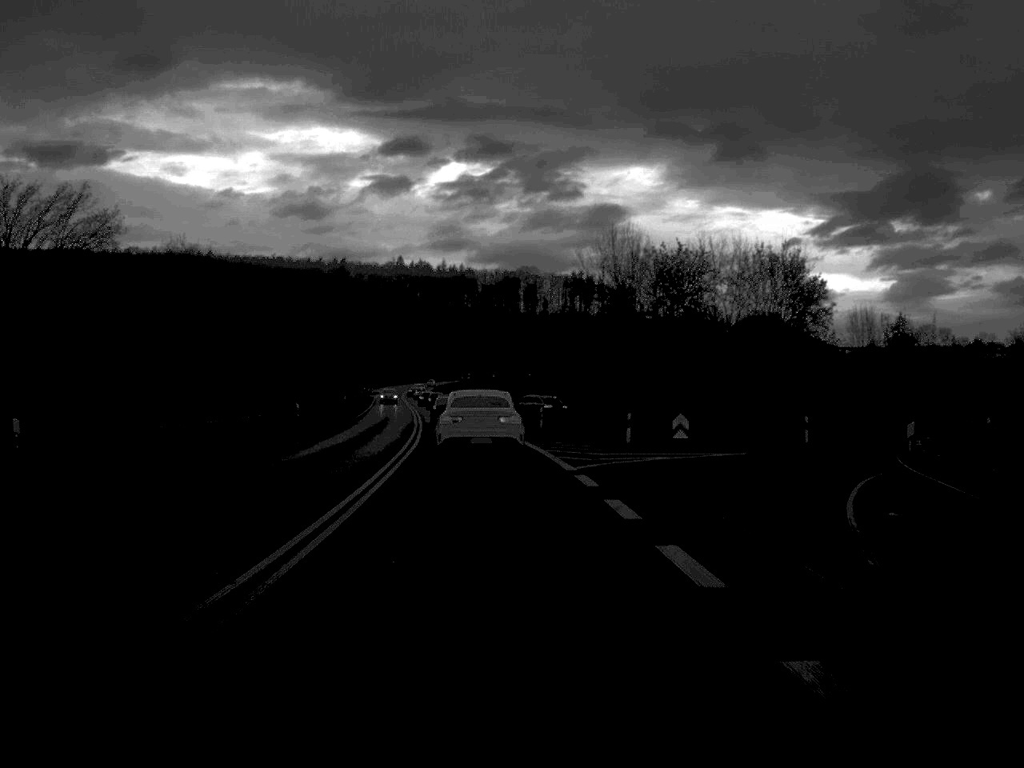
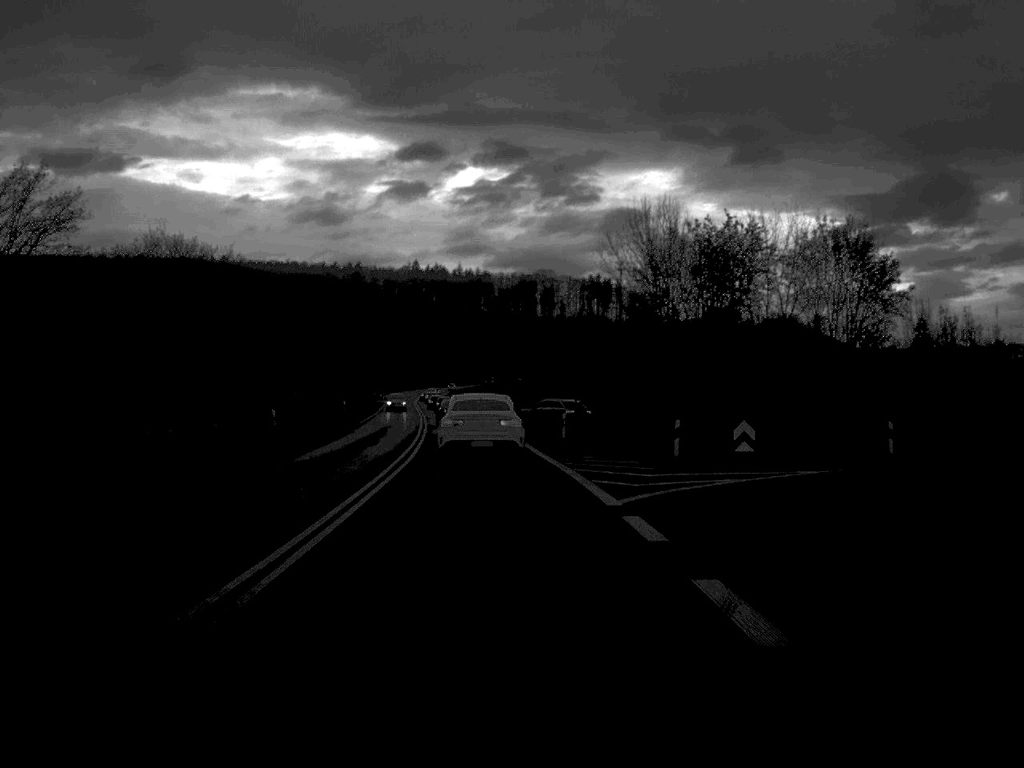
(-0.1, +8.5) m; -1°
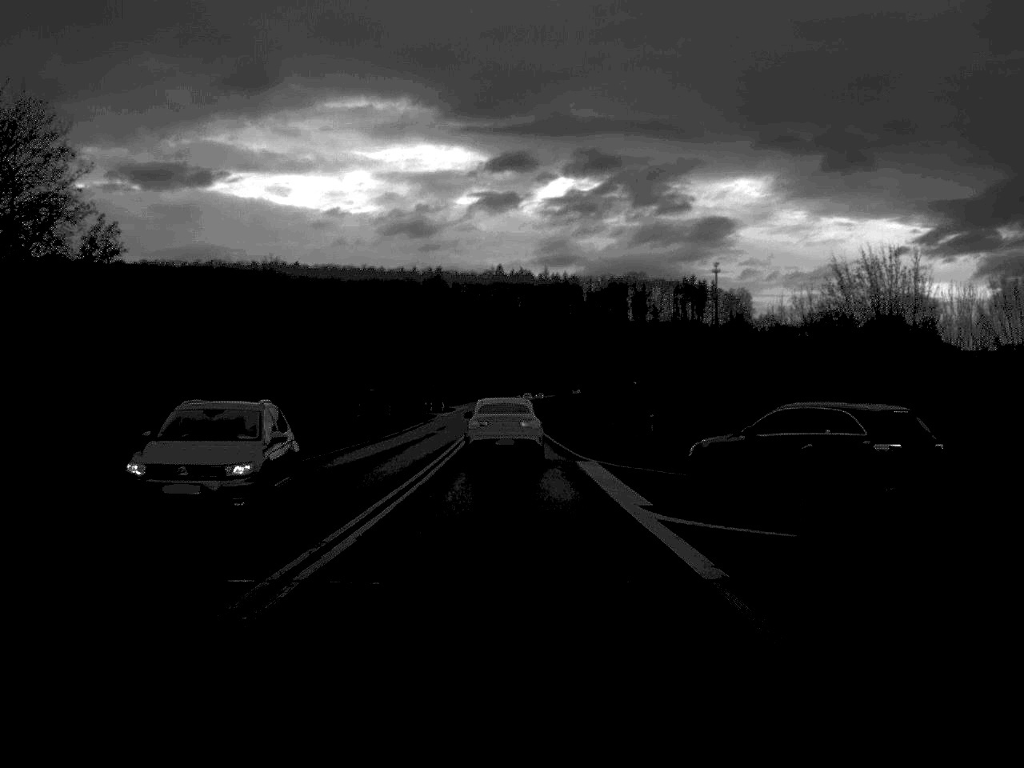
(-1.6, +46.6) m; -4°
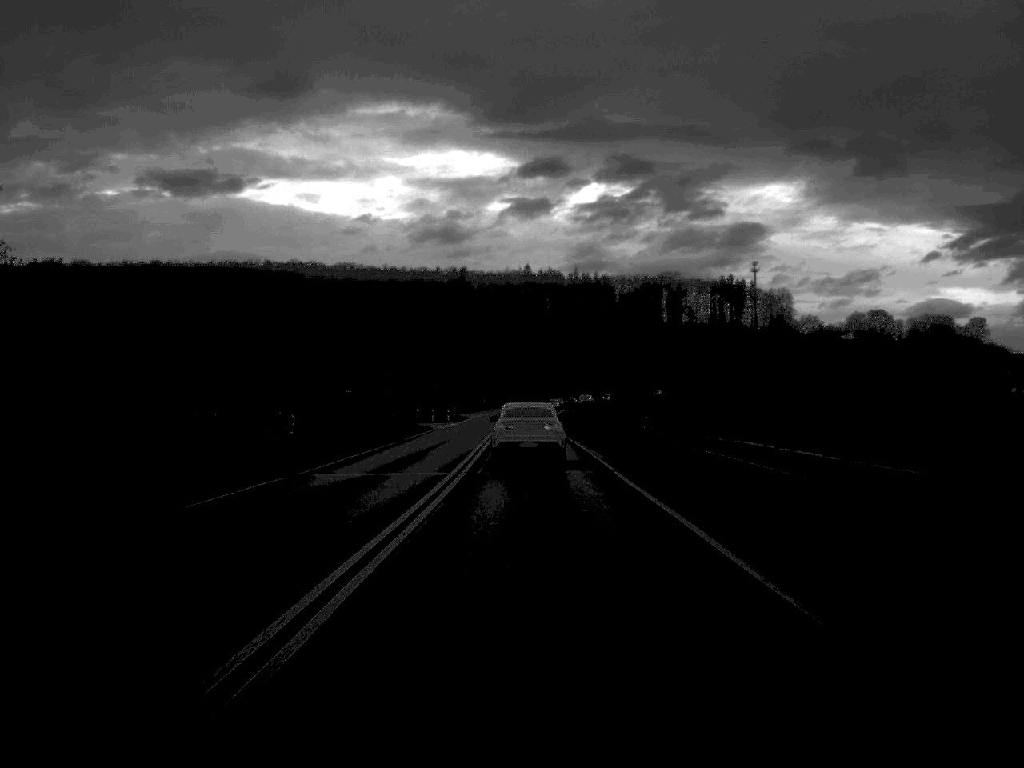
(-0.6, +40.1) m; -1°
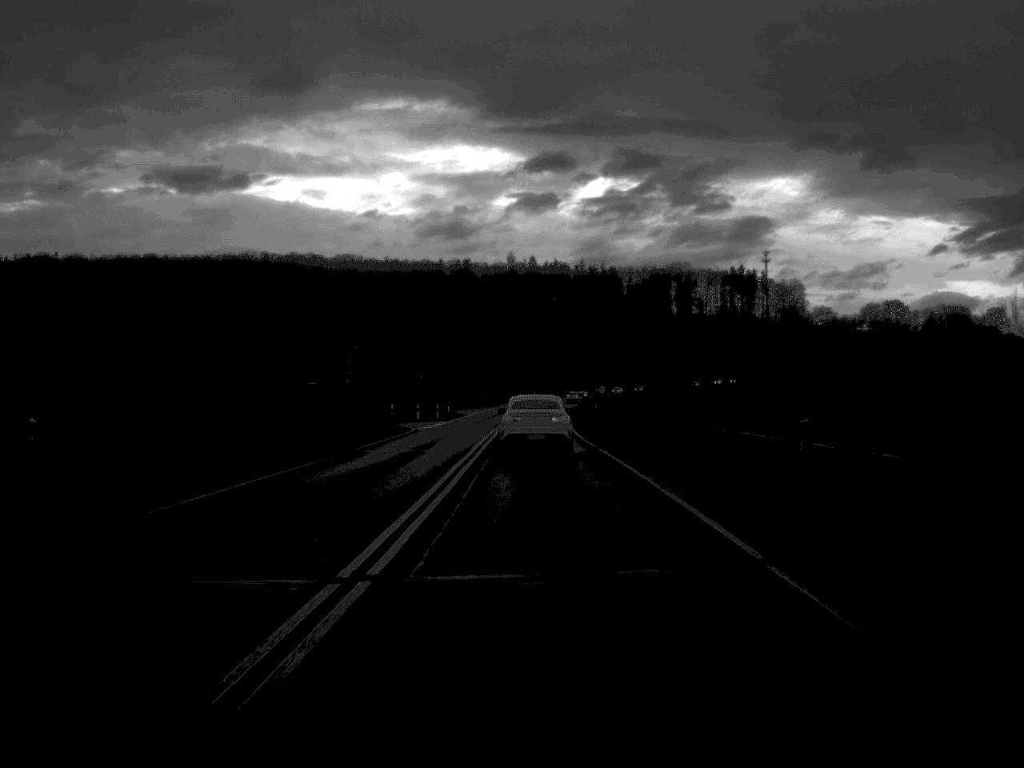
(0.0, +19.9) m; 0°
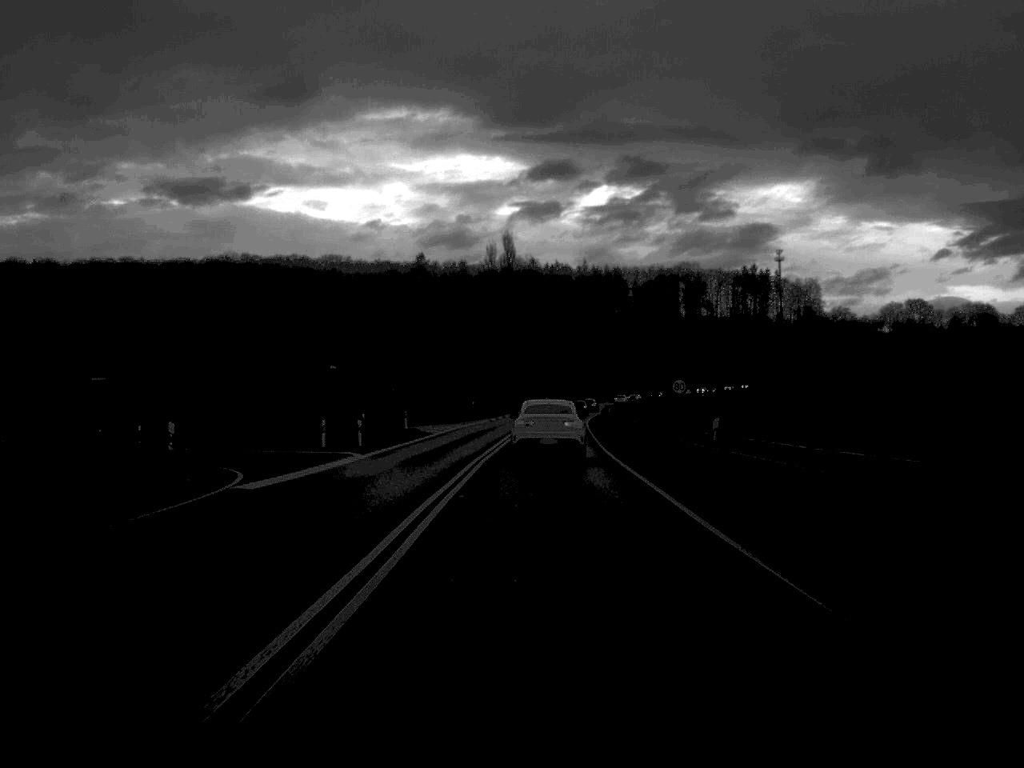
(0.0, +41.3) m; 0°
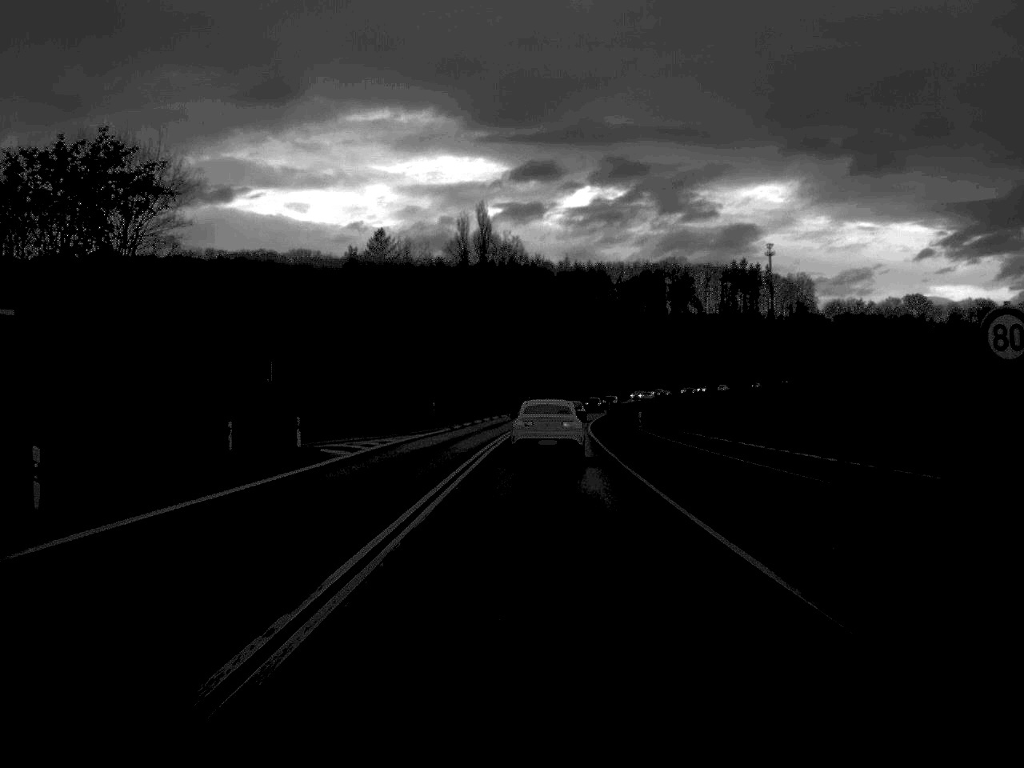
(+0.3, +29.8) m; +1°
